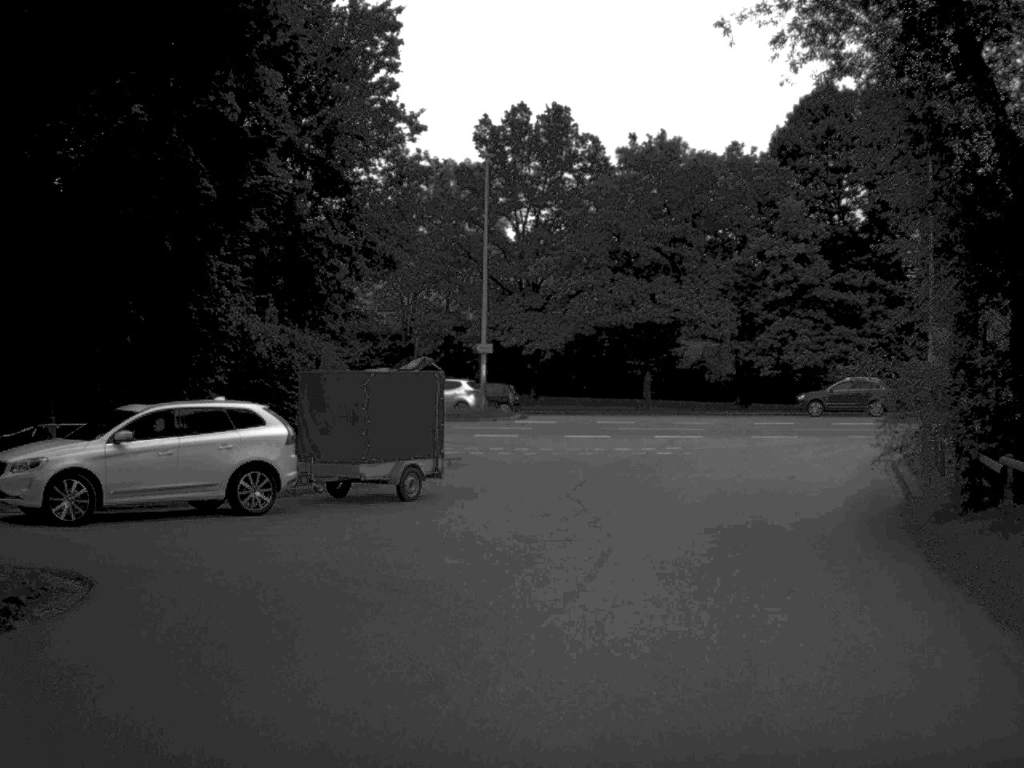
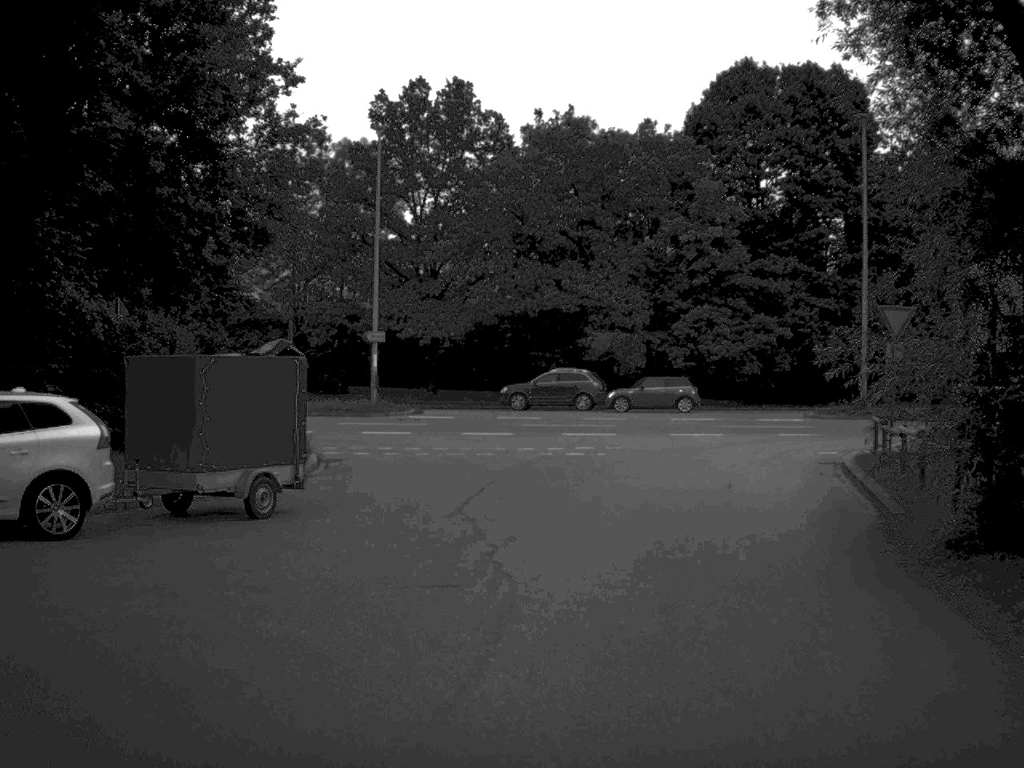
(+0.2, +4.1) m; +4°
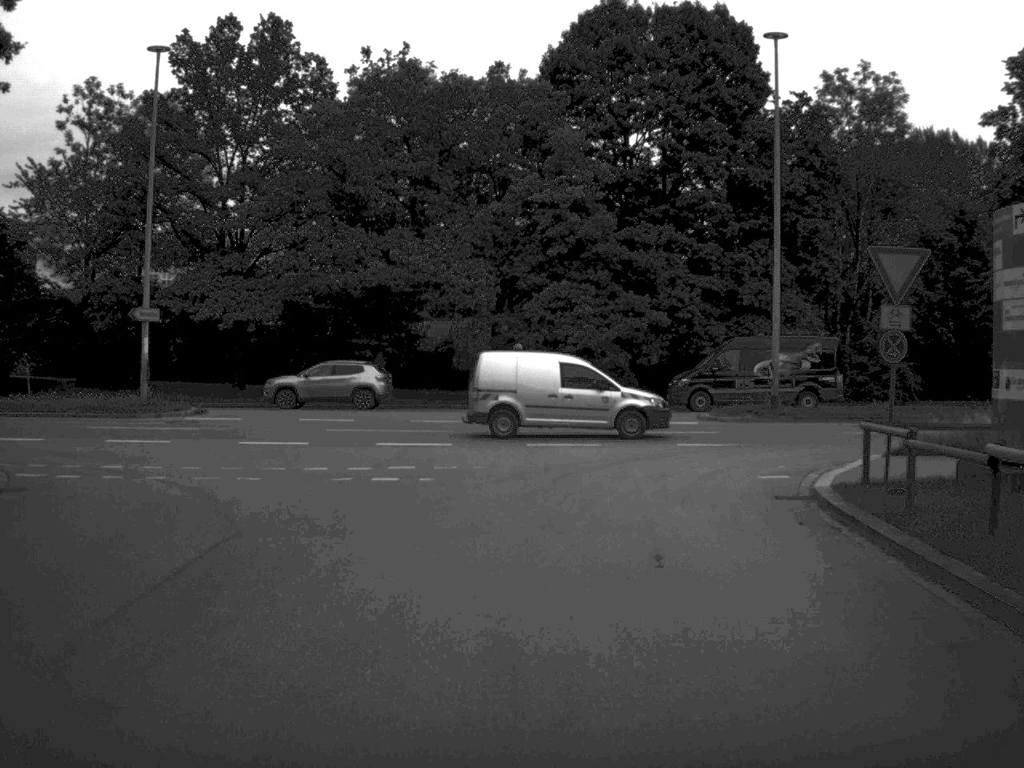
(+0.7, +10.0) m; +7°
